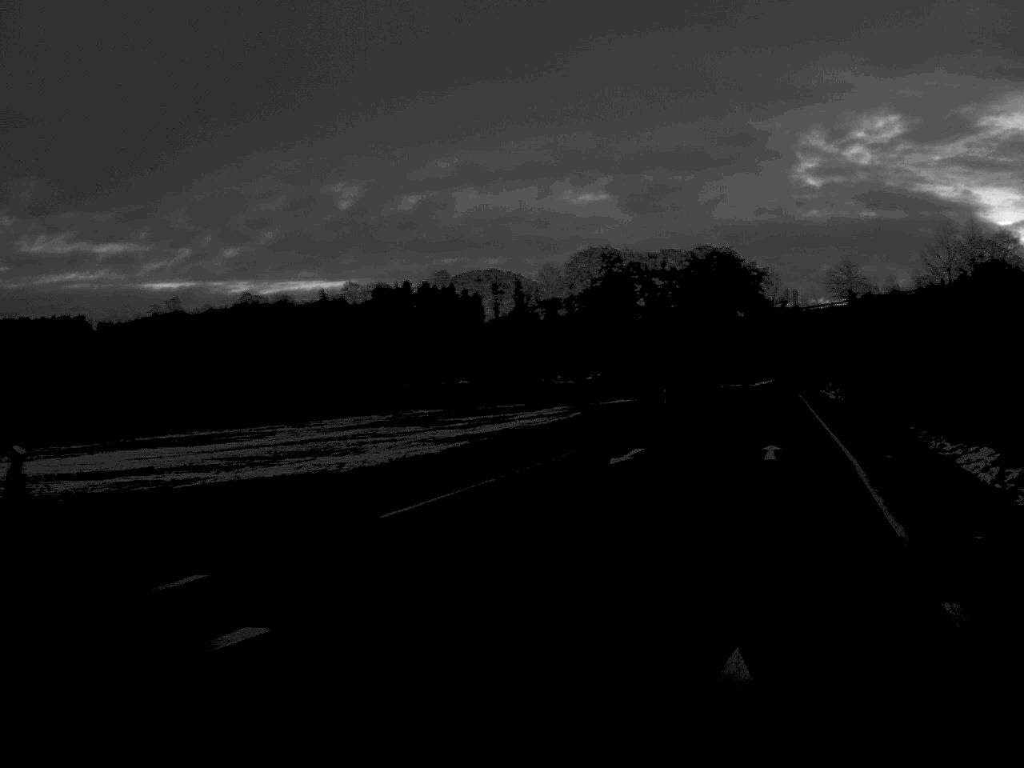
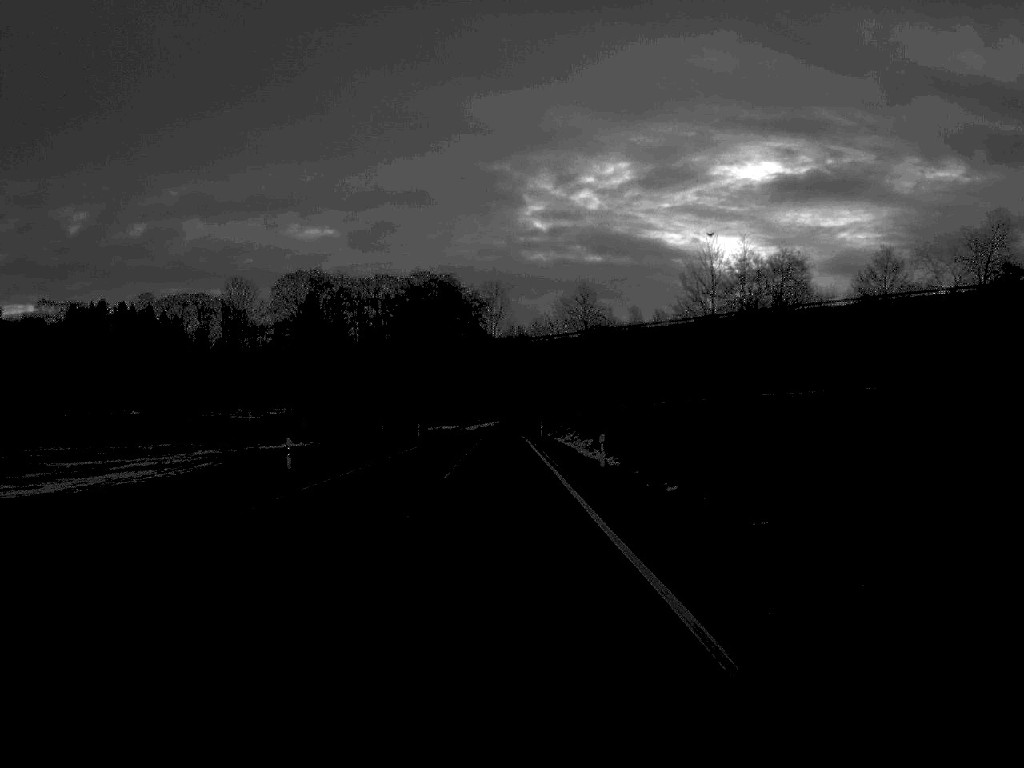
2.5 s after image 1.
(+4.9, +28.7) m; +11°
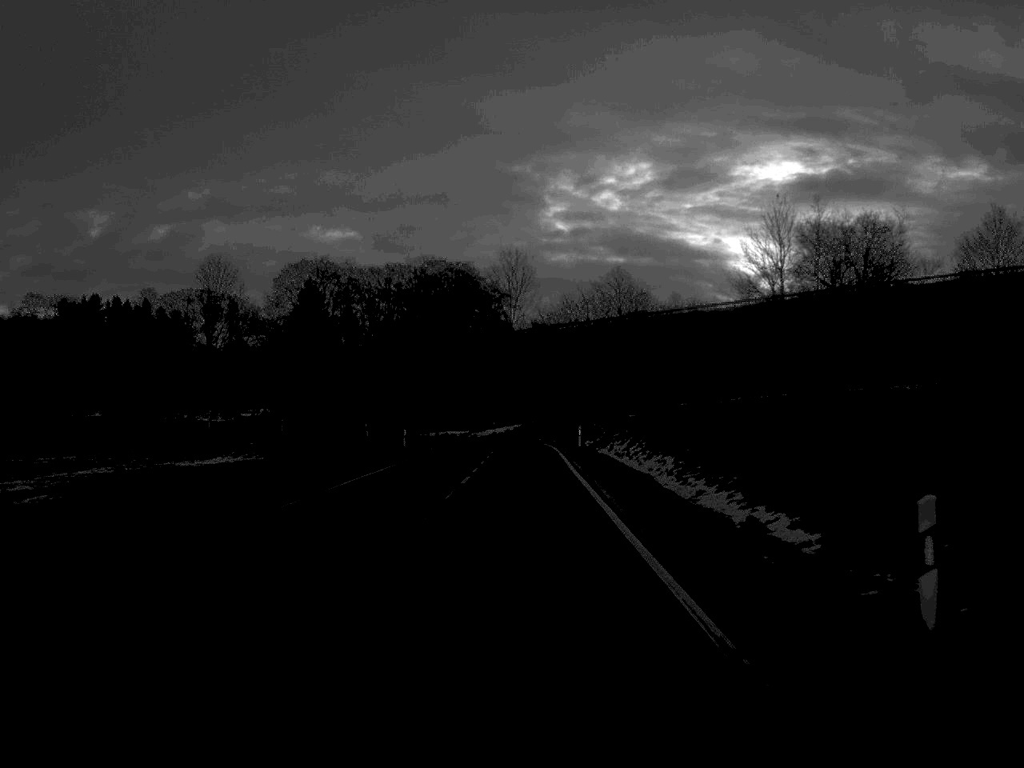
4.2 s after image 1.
(-0.3, +25.1) m; -1°
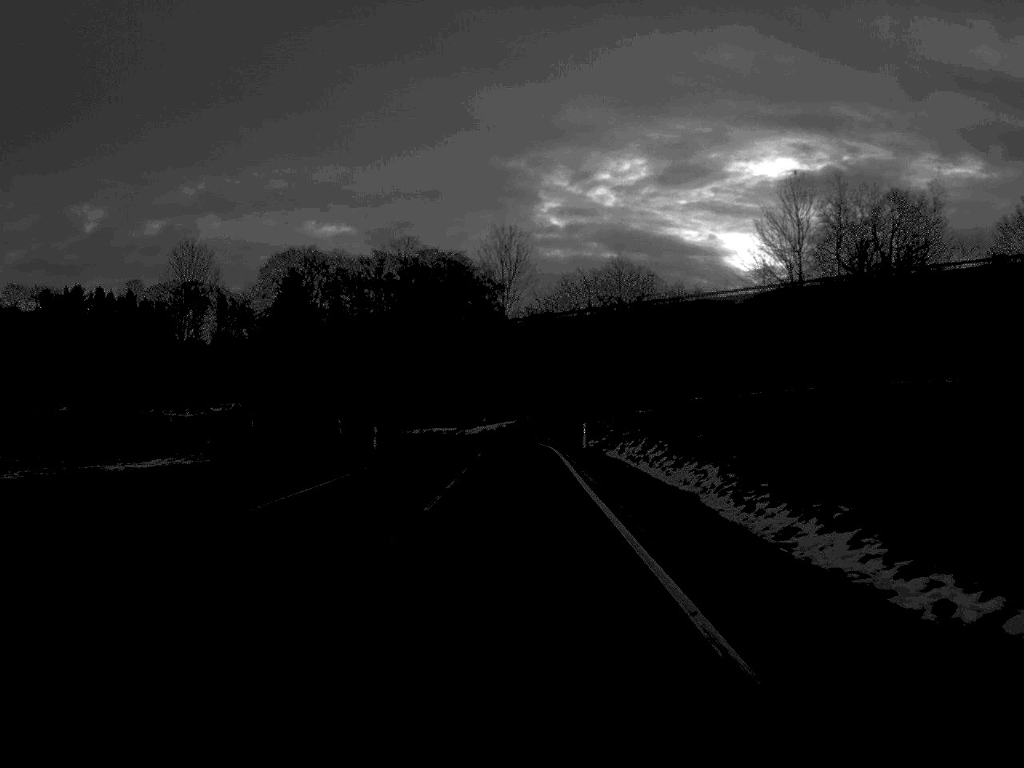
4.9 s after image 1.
(0.0, +9.5) m; 0°
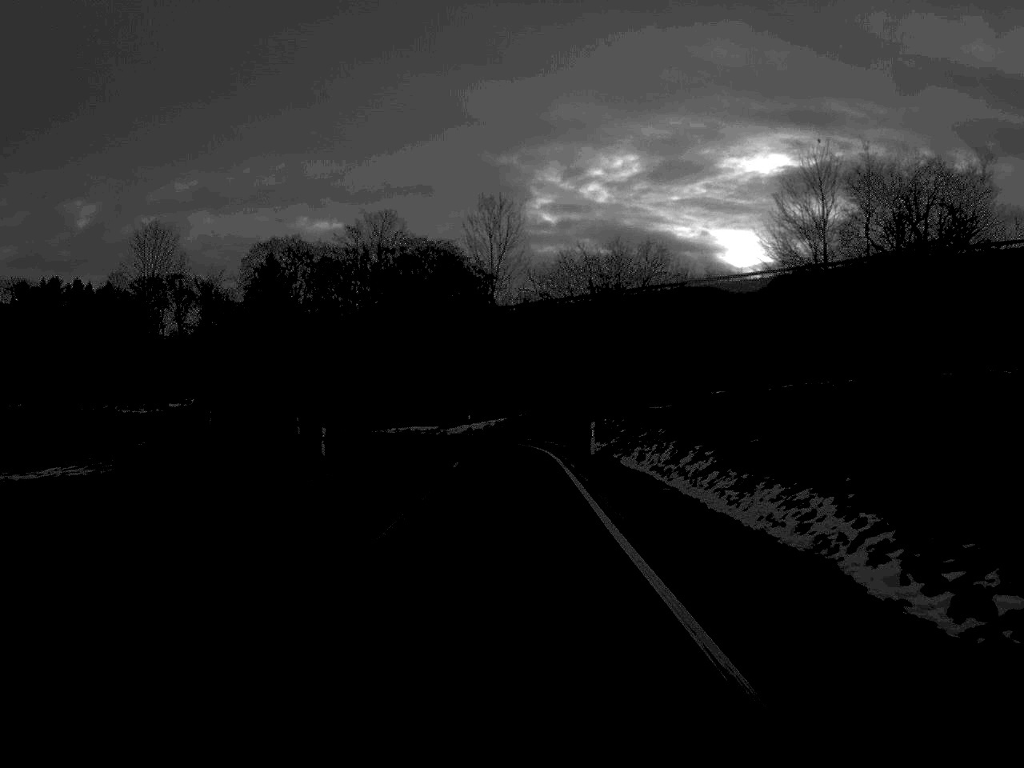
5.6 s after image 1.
(0.0, +11.0) m; 0°
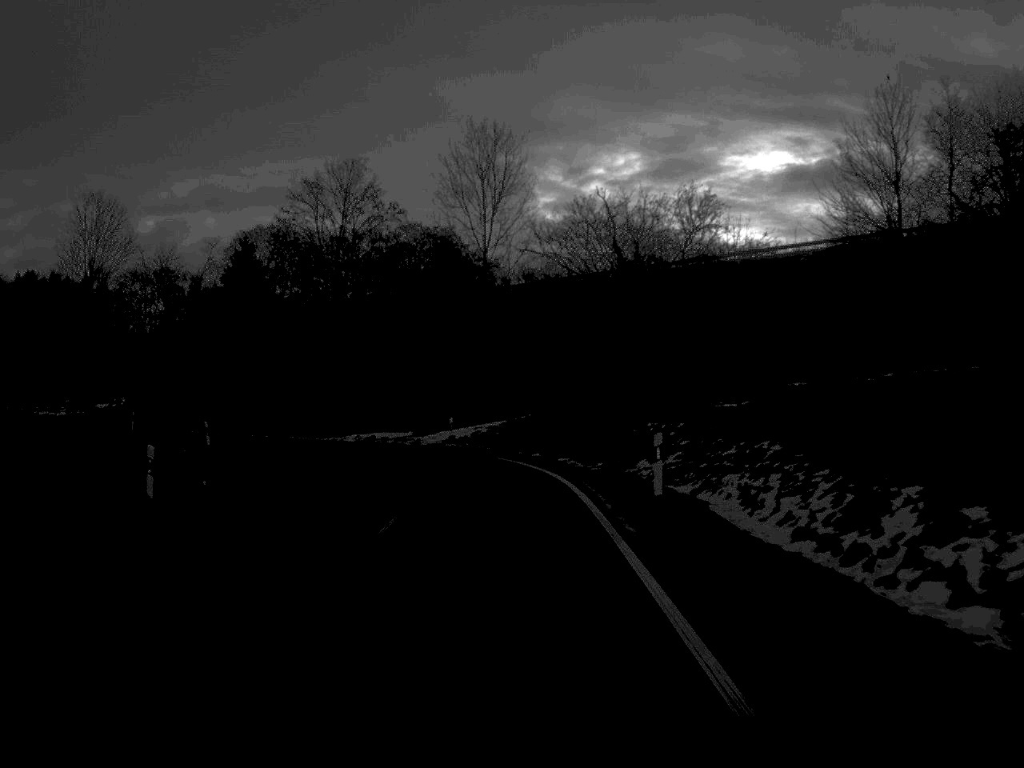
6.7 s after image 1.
(0.0, +18.0) m; 0°
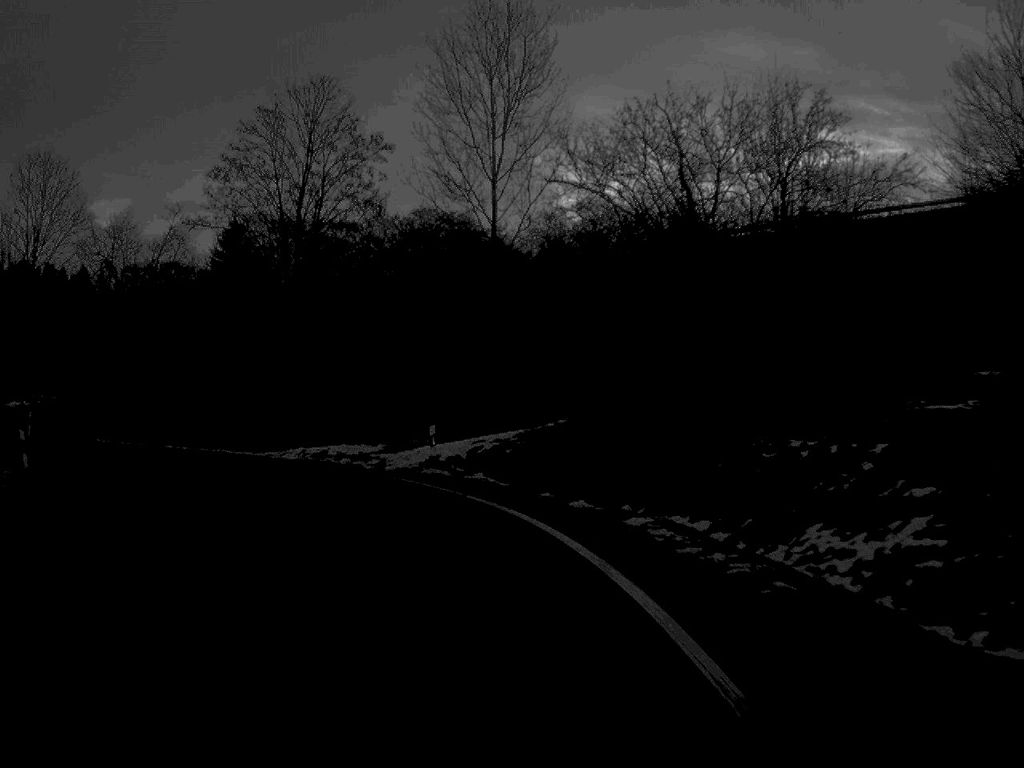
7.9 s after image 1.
(-0.1, +17.5) m; -1°
